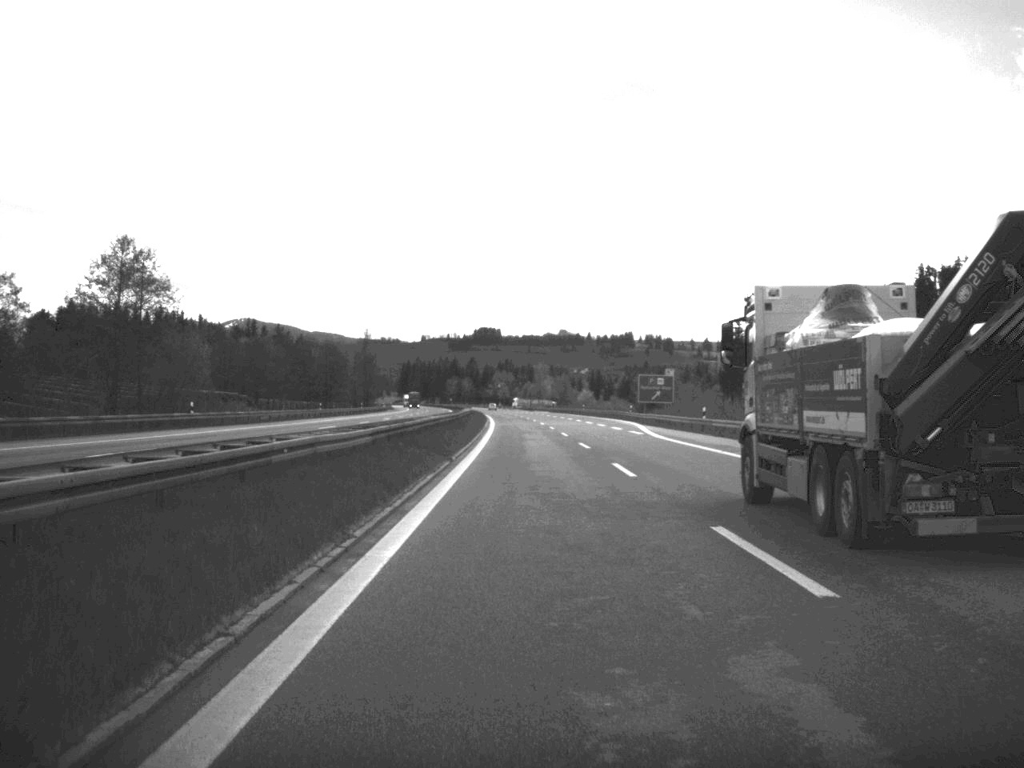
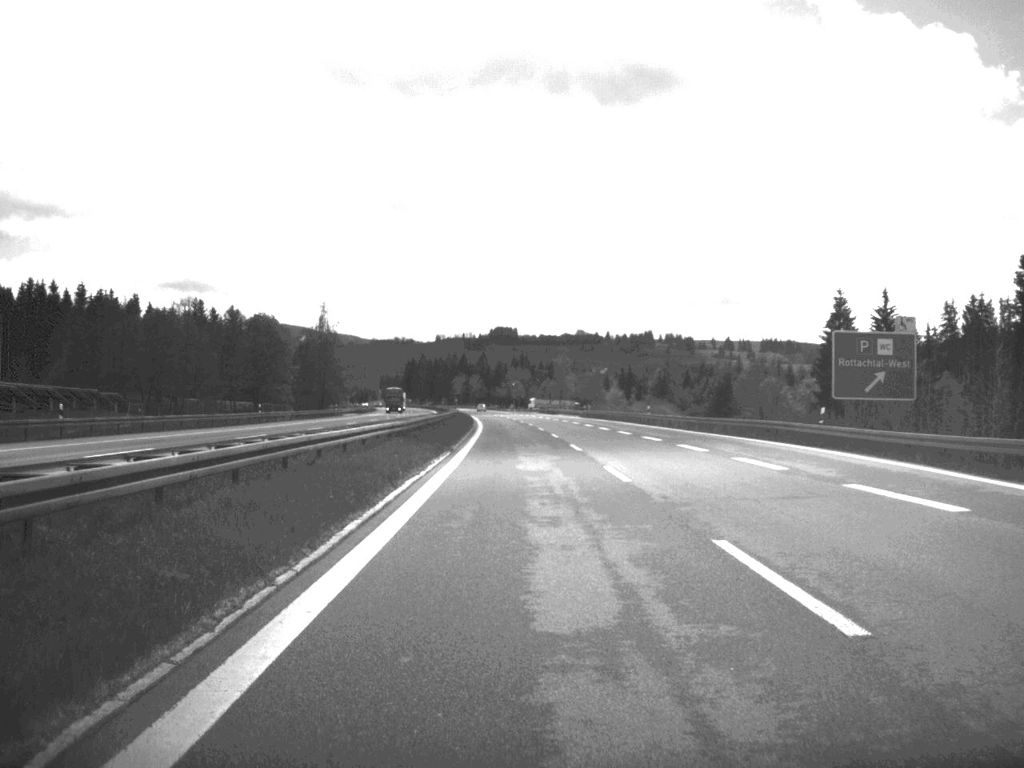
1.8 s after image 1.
(-0.4, +70.4) m; -1°
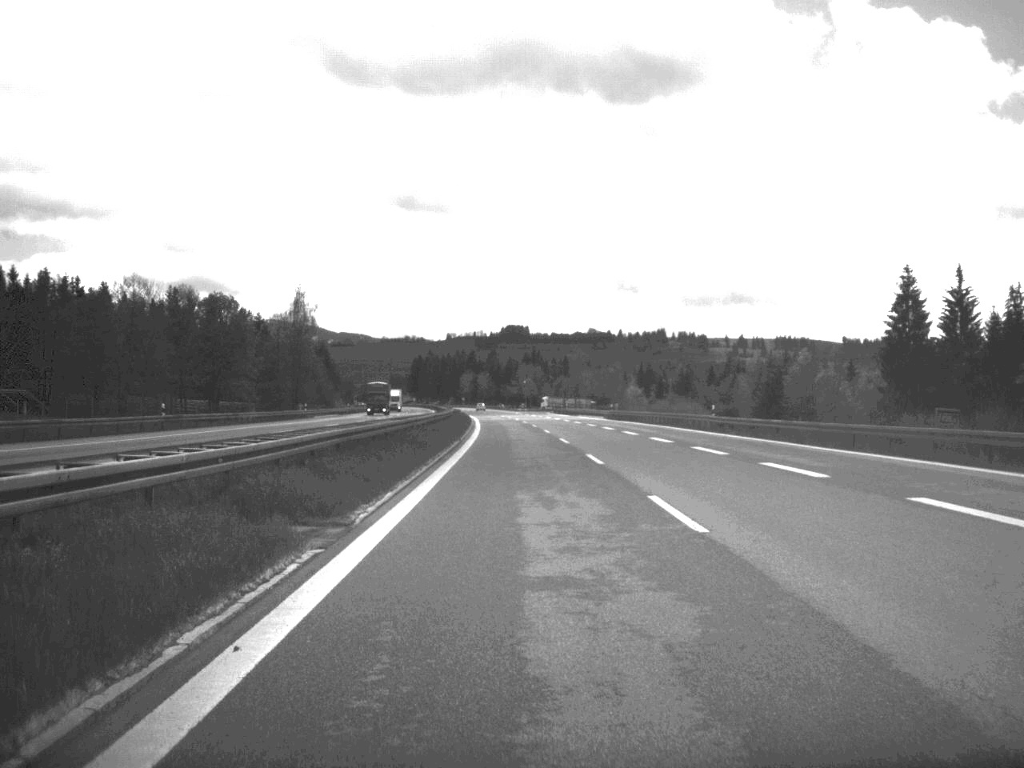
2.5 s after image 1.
(-0.1, +27.7) m; -1°
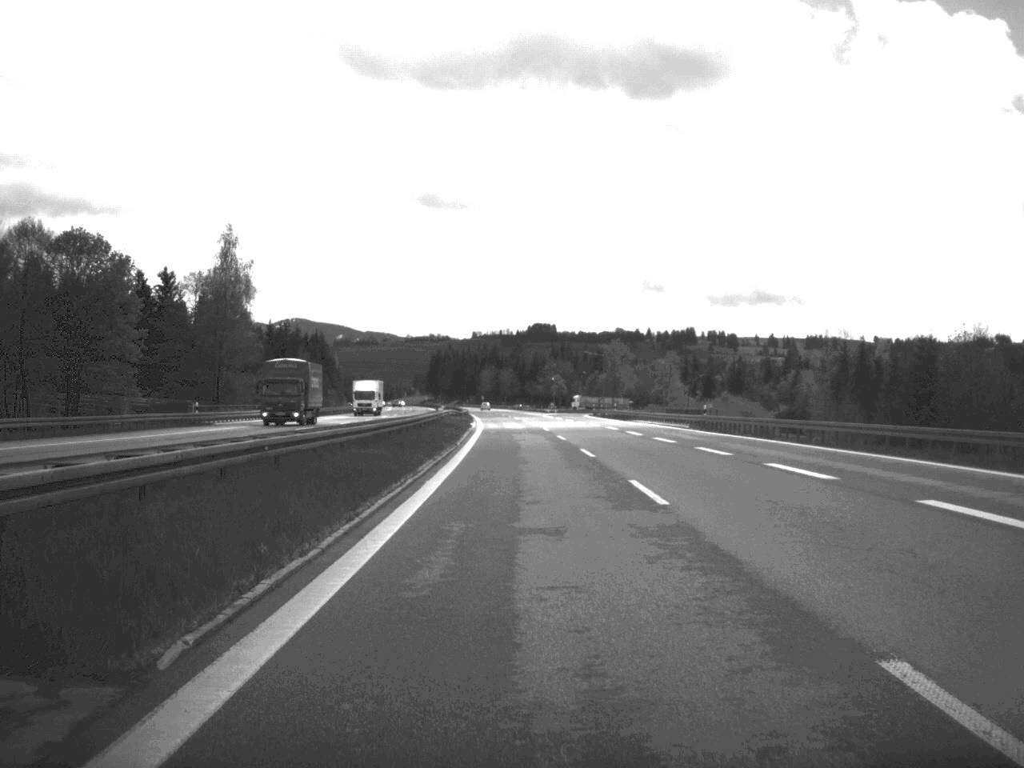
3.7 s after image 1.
(-0.5, +47.8) m; -1°
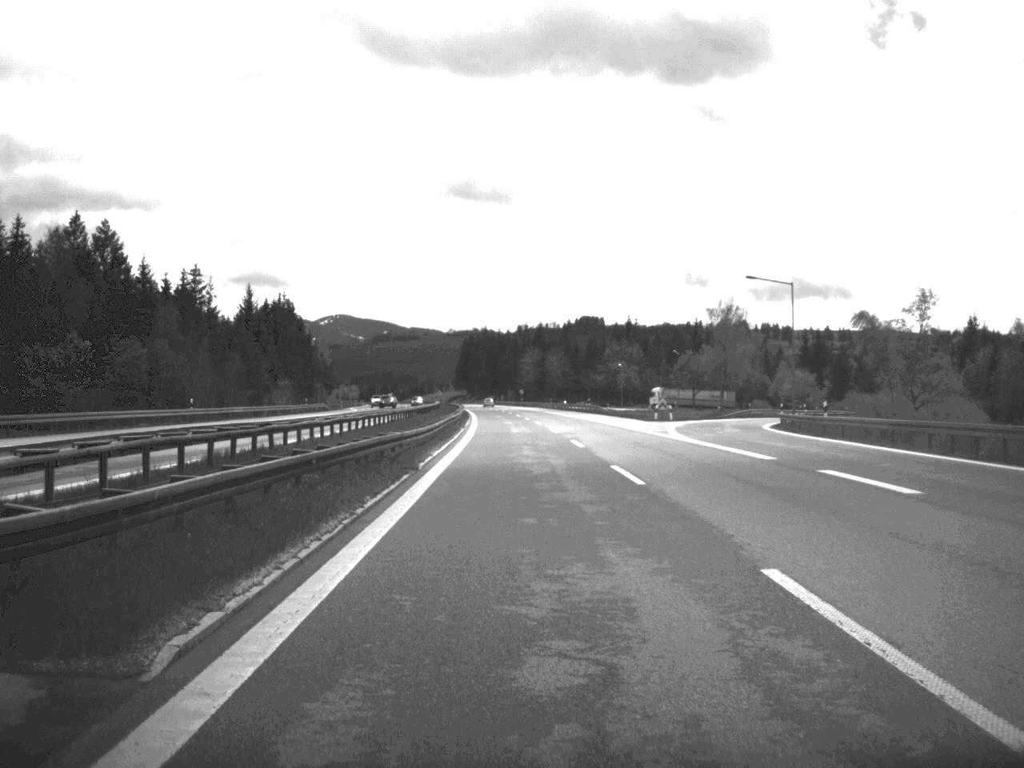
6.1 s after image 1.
(-2.1, +99.8) m; -2°
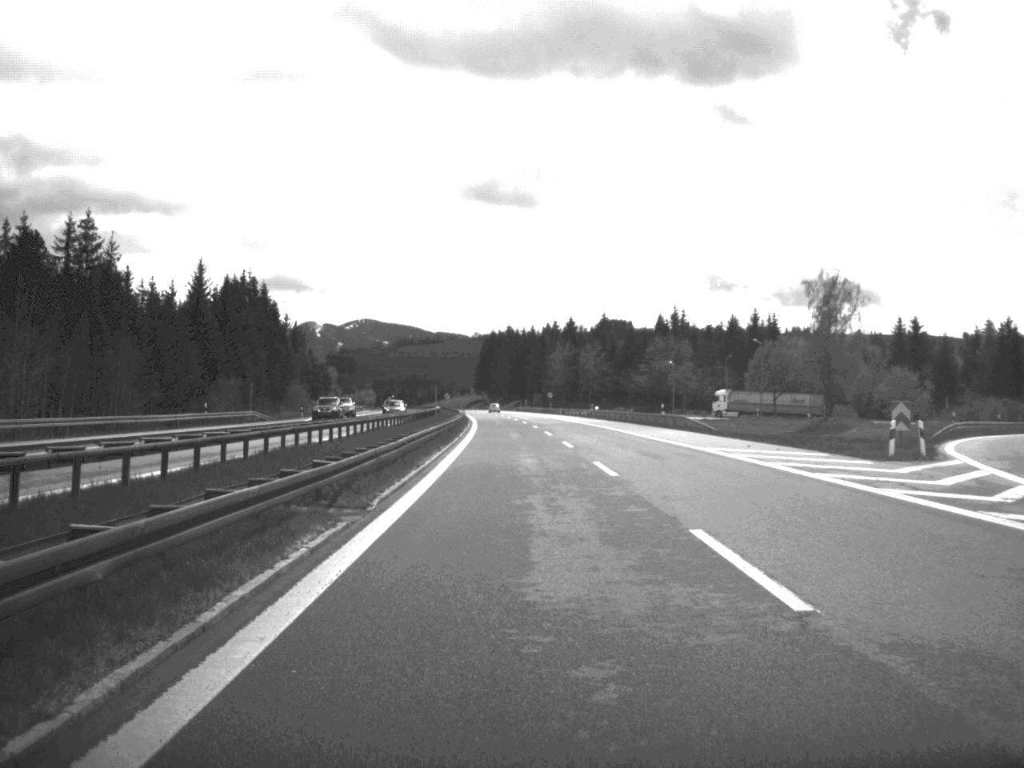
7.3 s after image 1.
(-0.5, +47.5) m; -1°
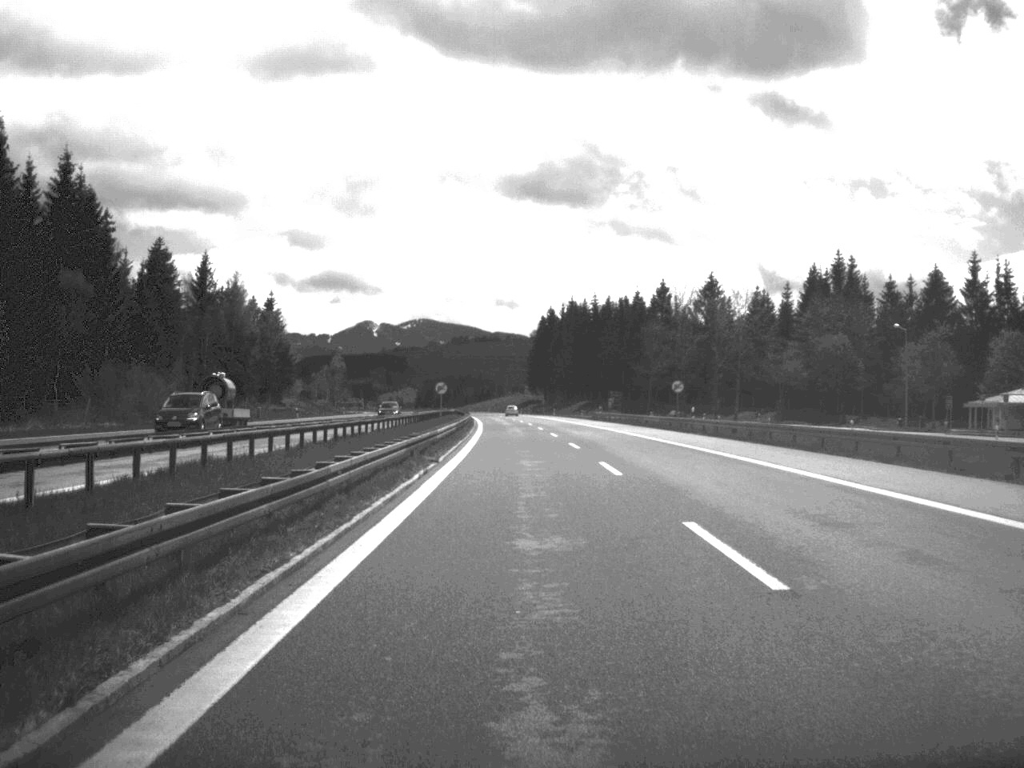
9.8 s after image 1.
(-2.5, +102.6) m; -3°
